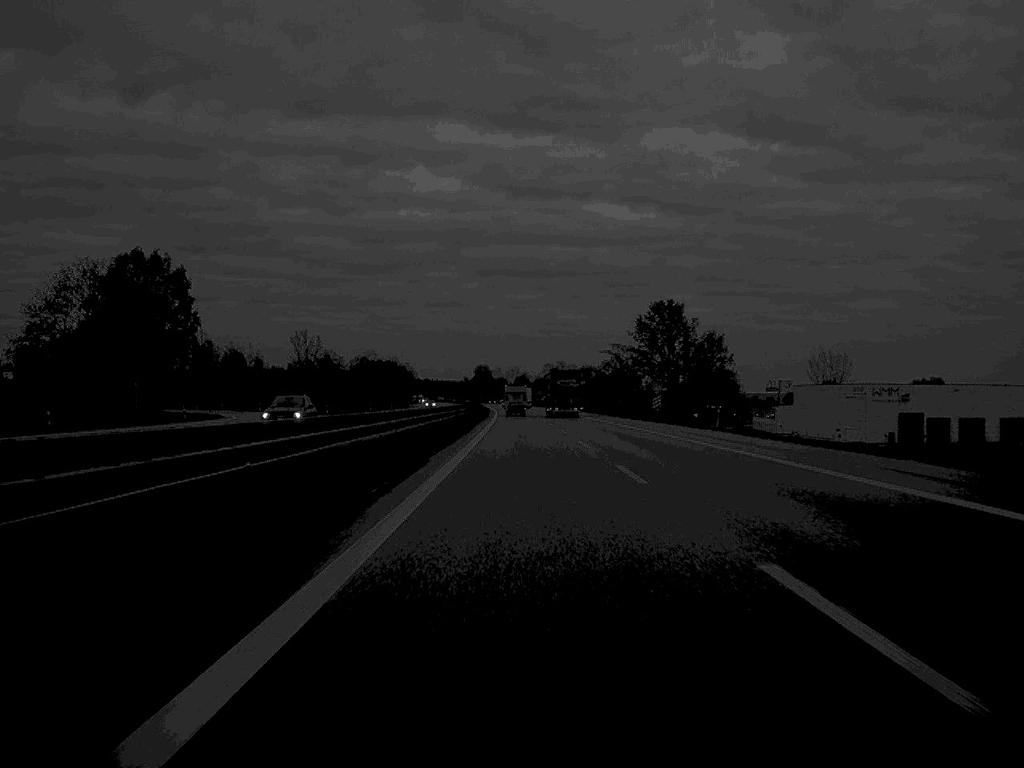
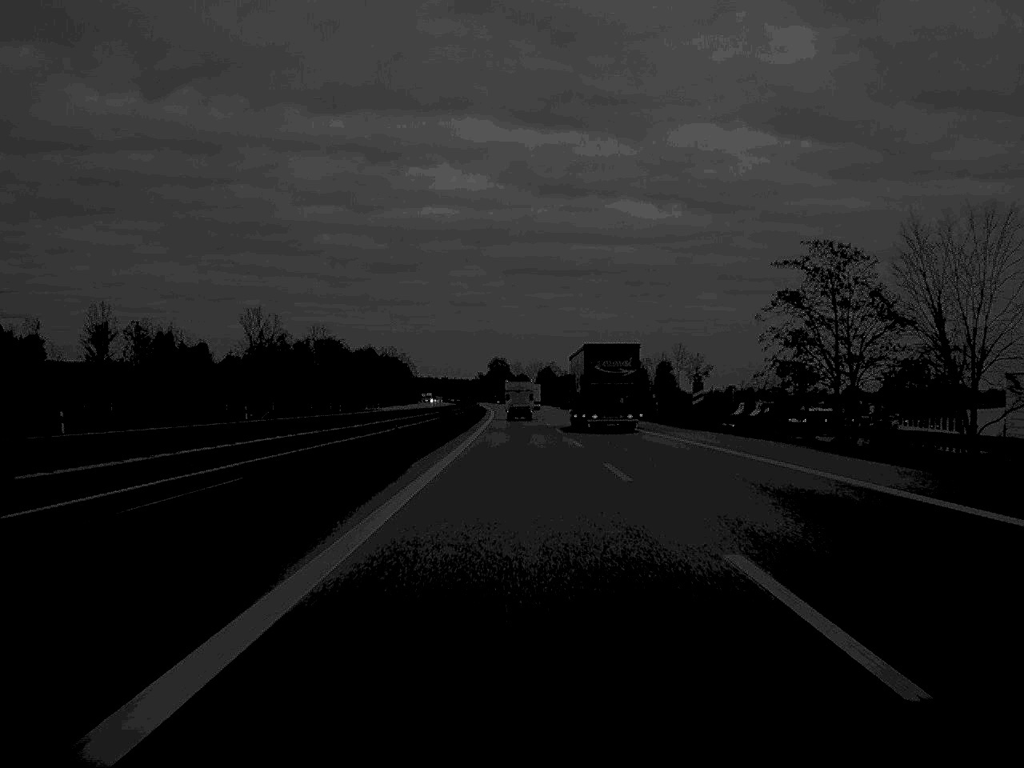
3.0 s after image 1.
(-1.1, +123.3) m; -1°
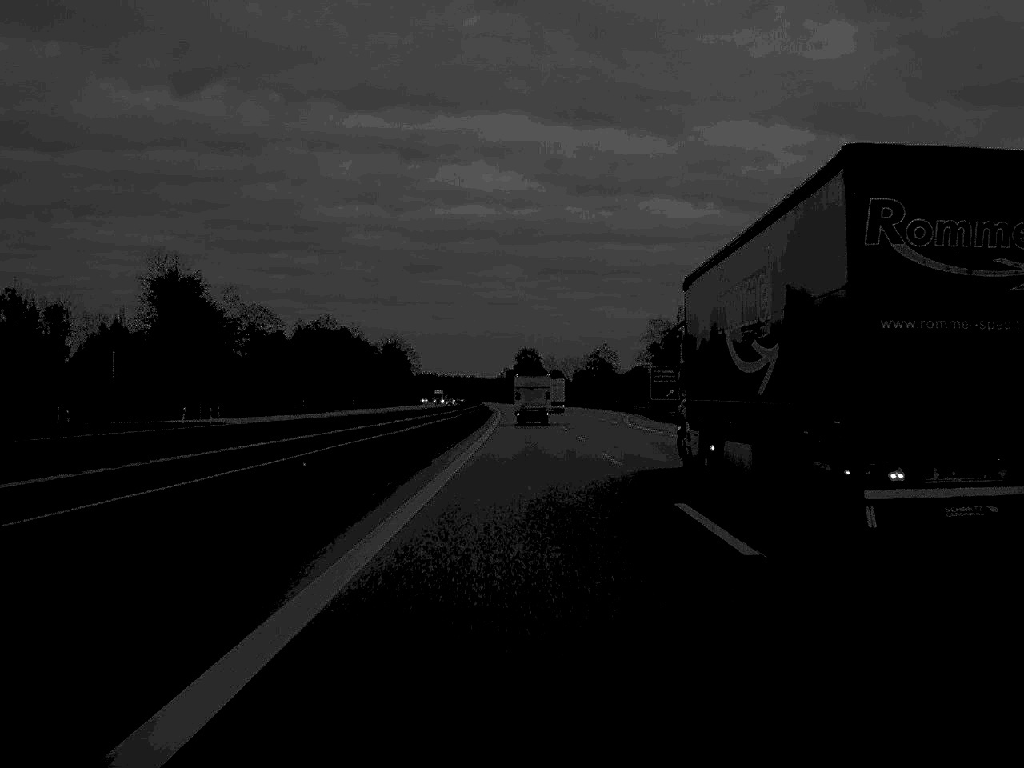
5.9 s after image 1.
(-1.4, +116.5) m; -1°
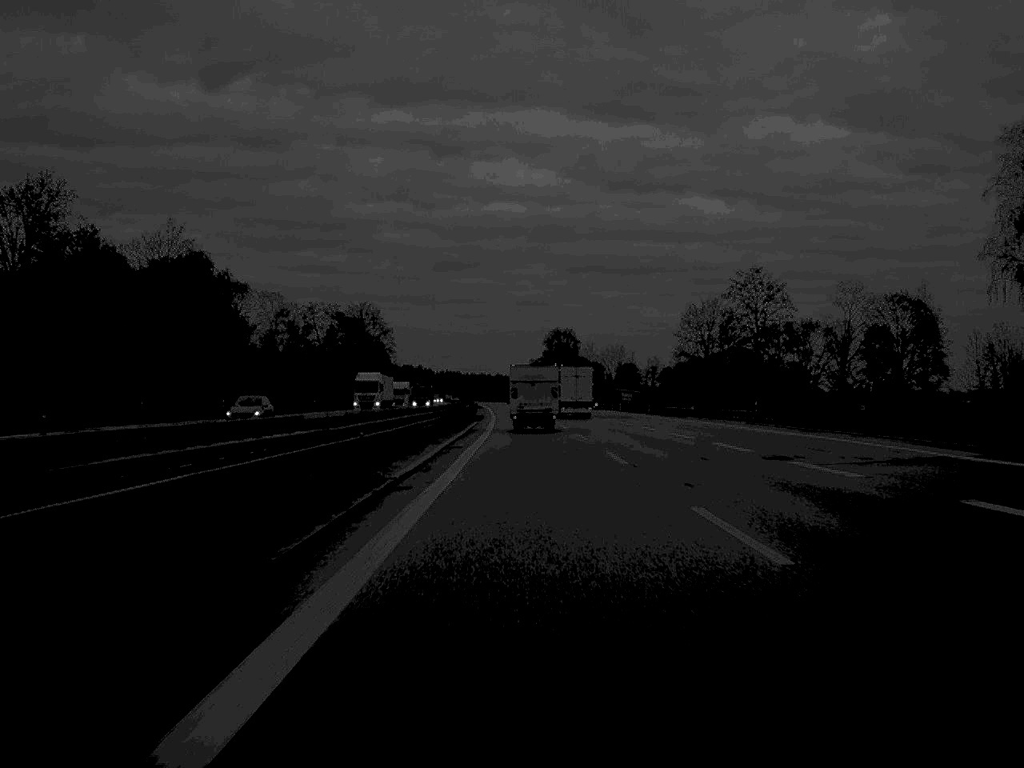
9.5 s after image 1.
(-1.5, +141.2) m; -1°
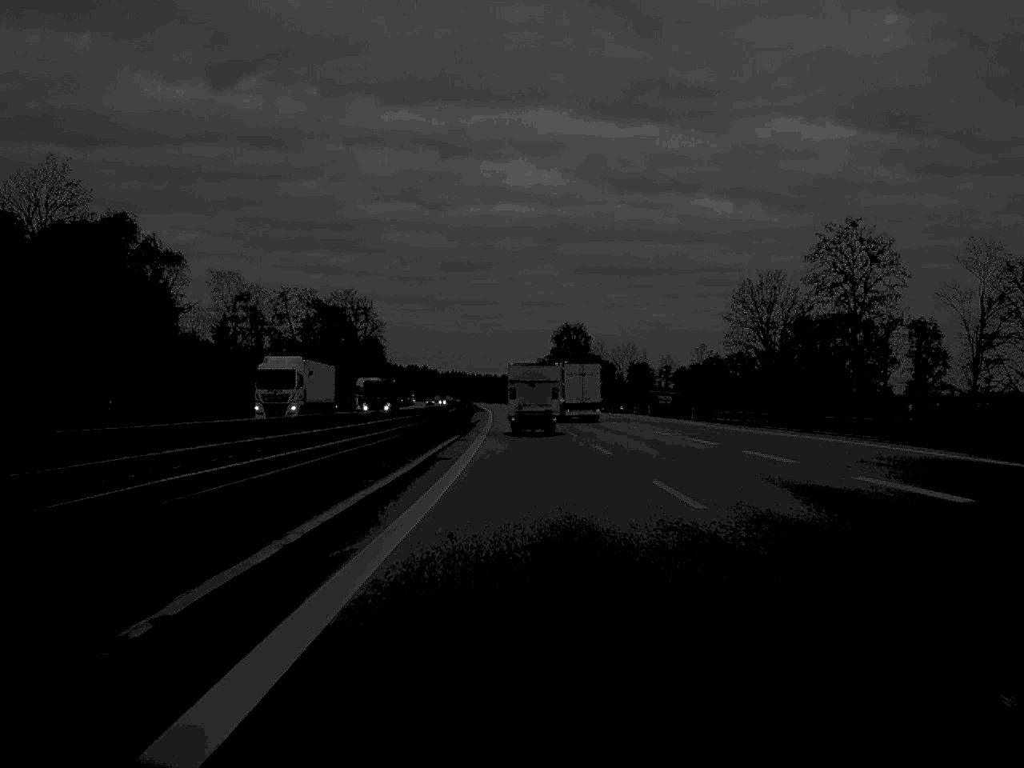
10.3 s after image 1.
(-0.1, +30.3) m; 0°
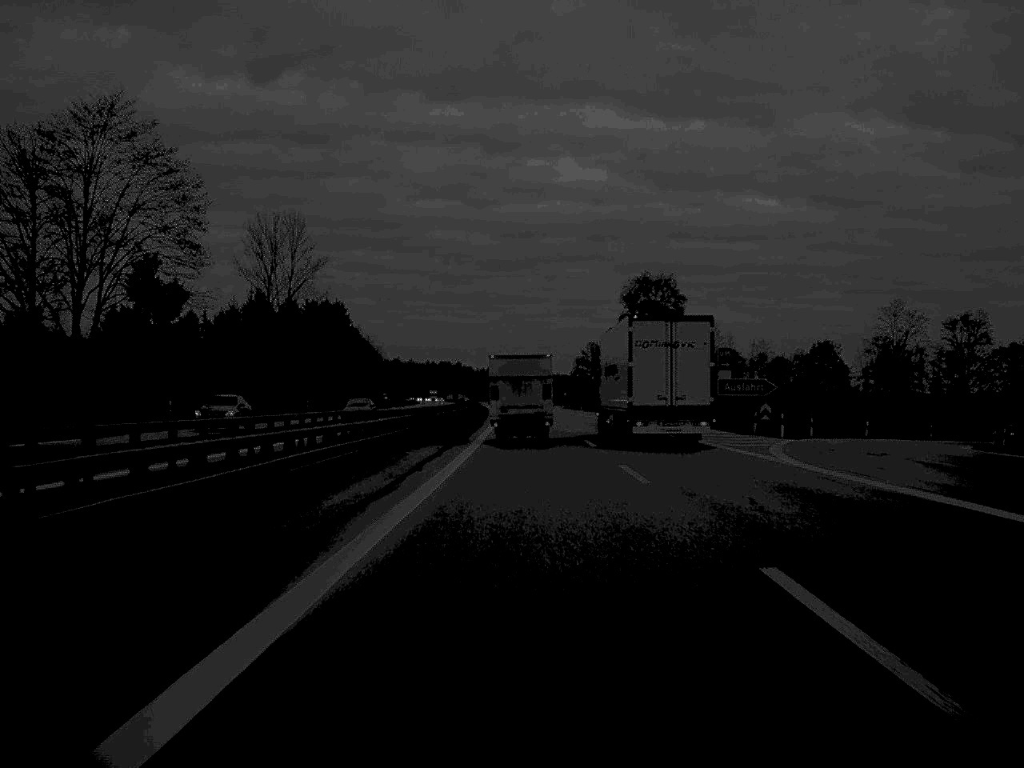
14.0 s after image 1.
(-2.0, +135.9) m; -2°
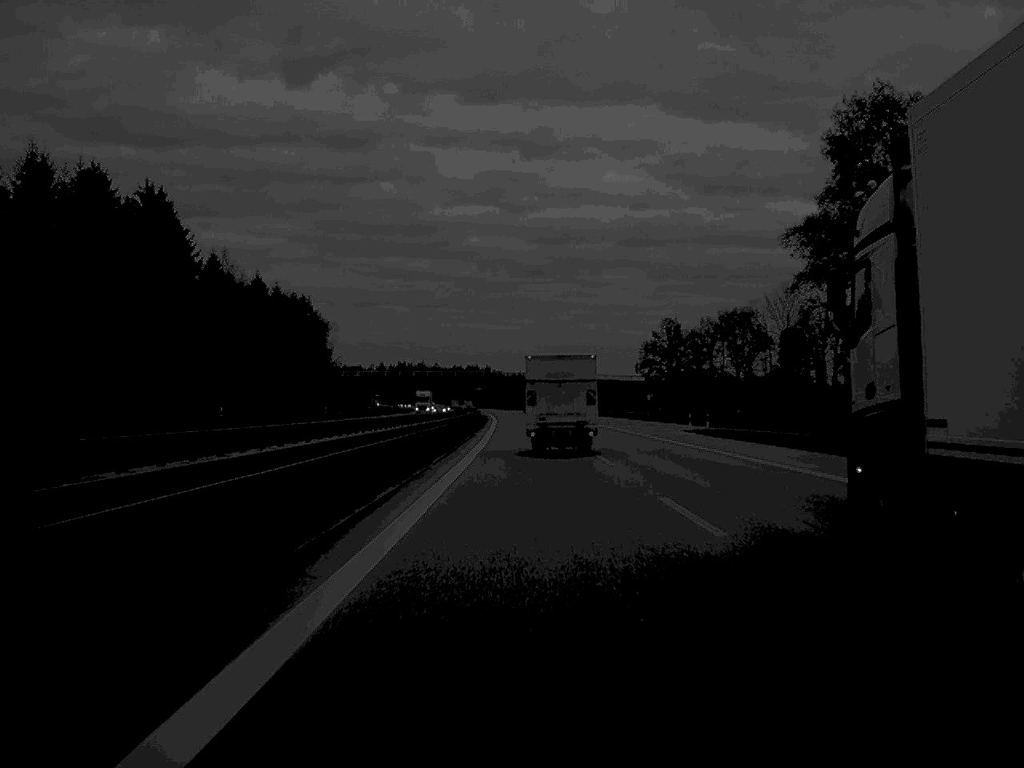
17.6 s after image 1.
(-1.5, +131.9) m; -1°
